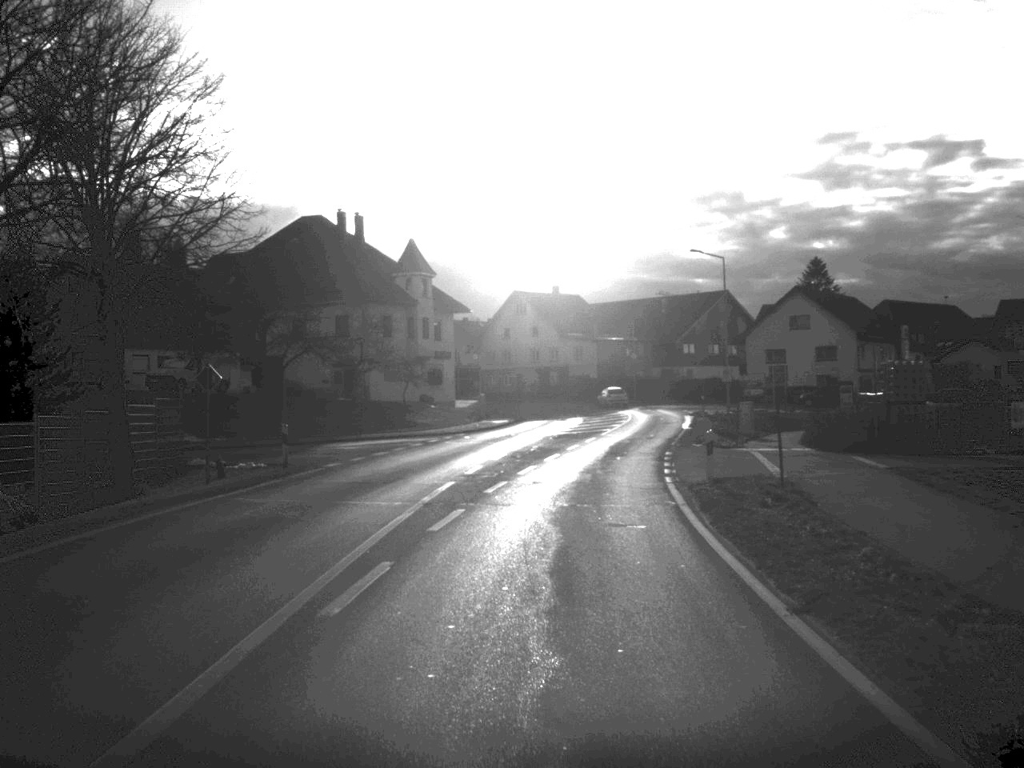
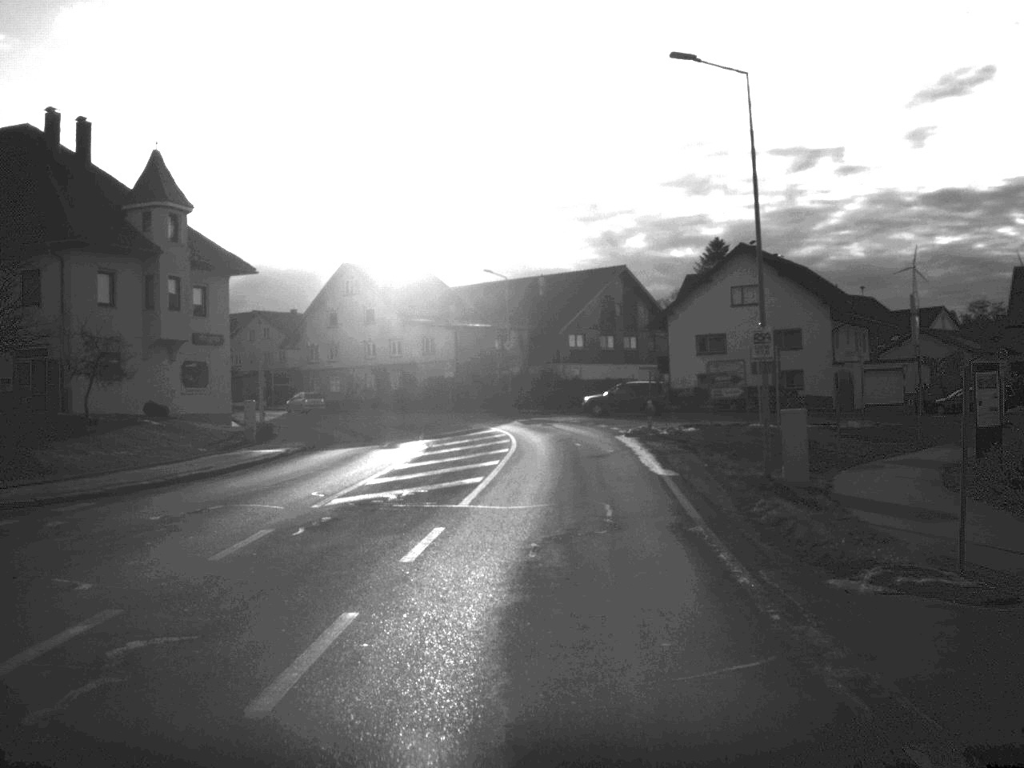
(+1.7, +32.8) m; +6°
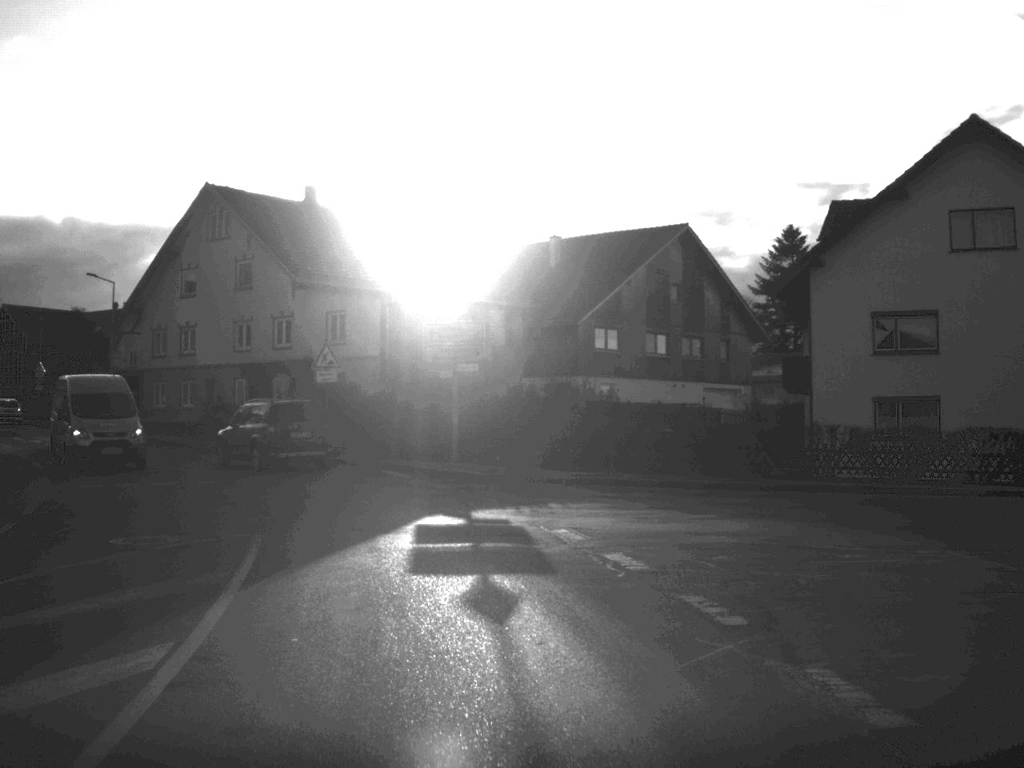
(+1.2, +40.7) m; -1°
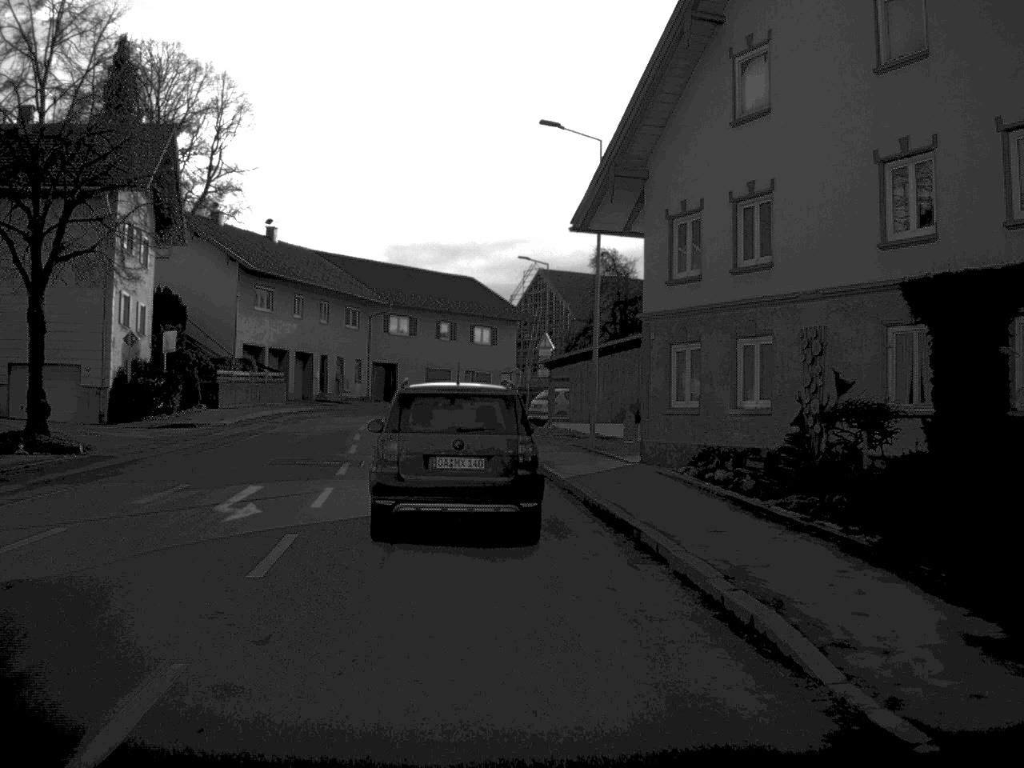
(-7.8, +33.8) m; -27°
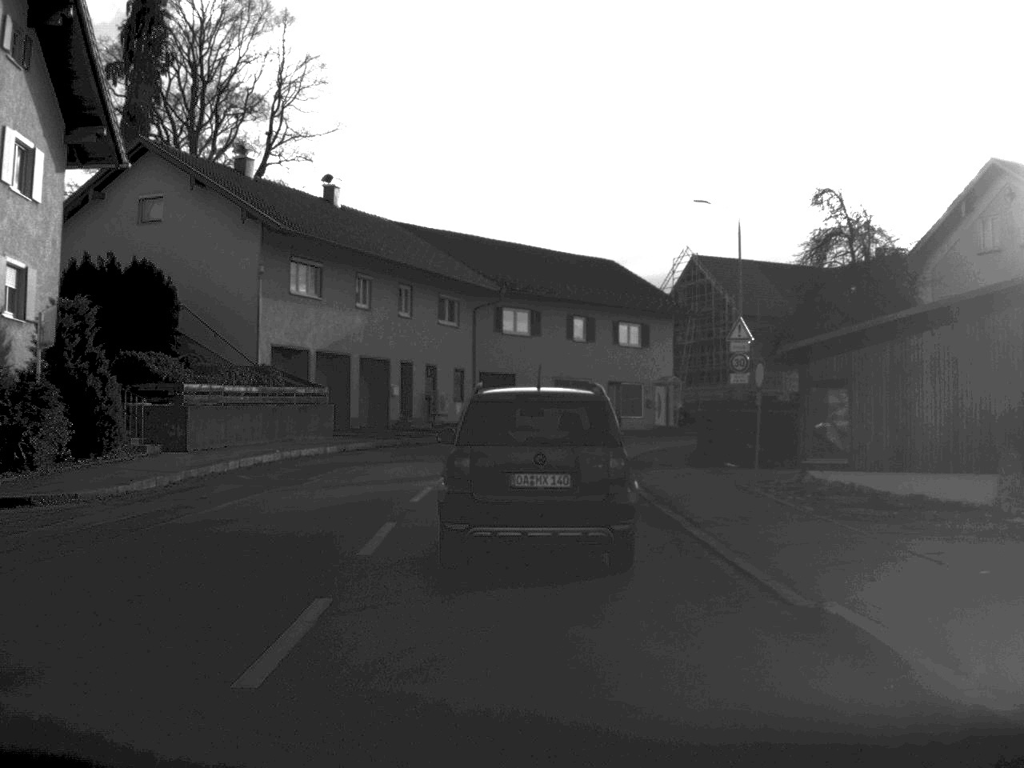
(-1.6, +22.0) m; -6°
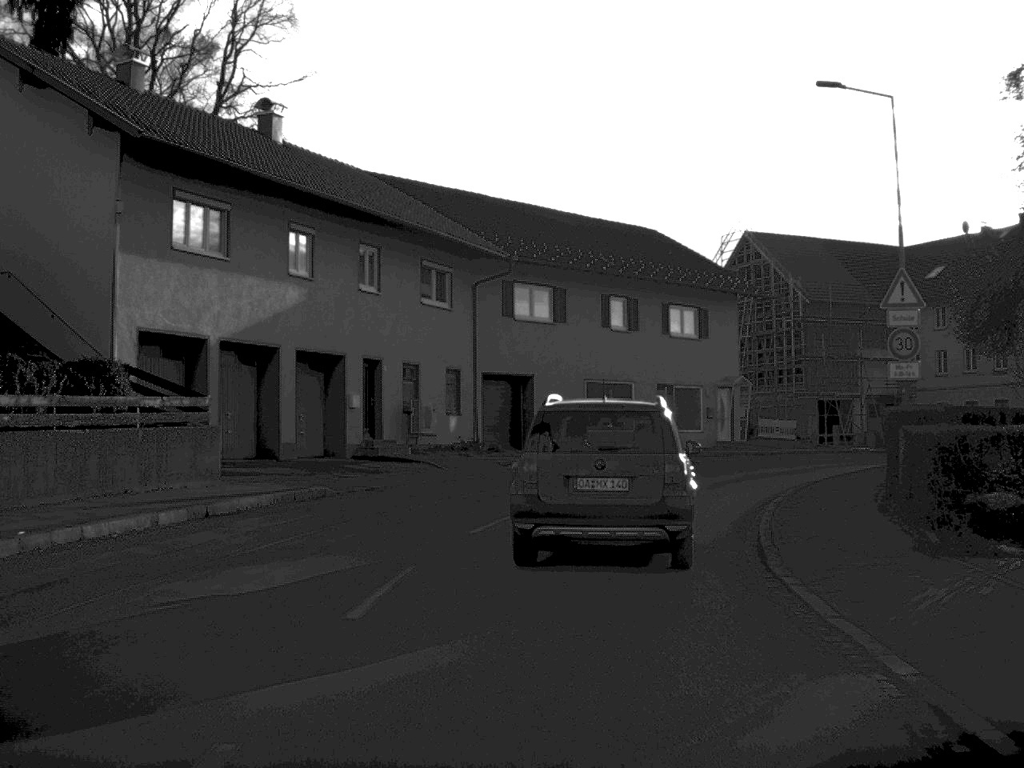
(-0.2, +15.8) m; -1°
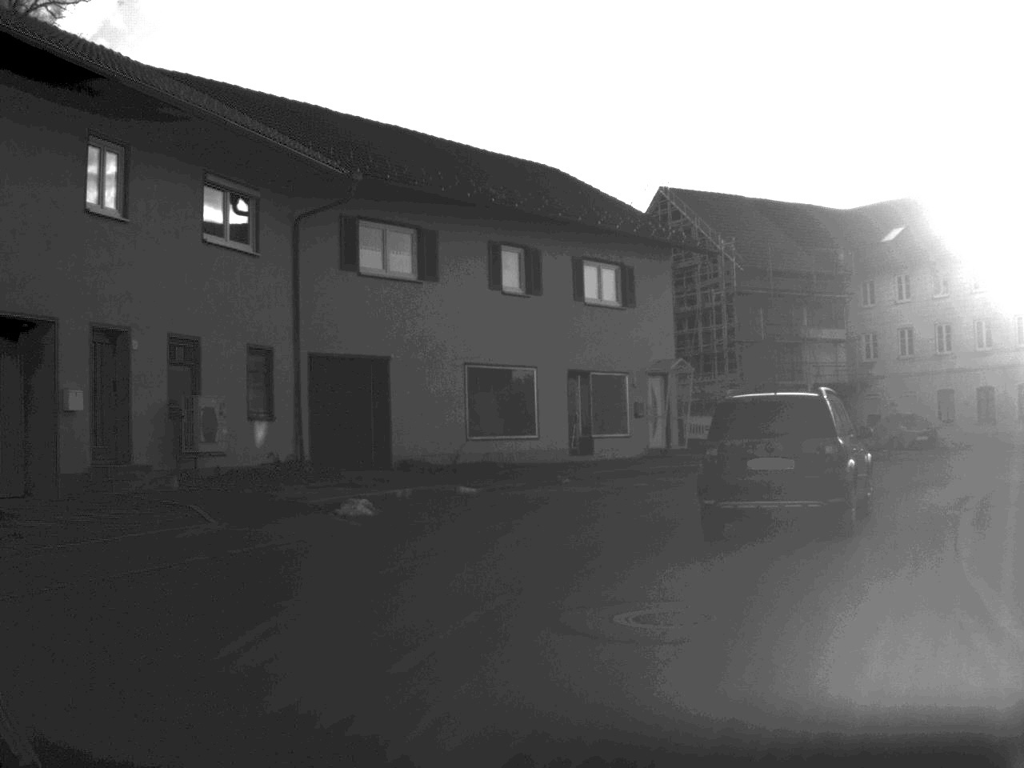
(+0.4, +13.6) m; +5°
